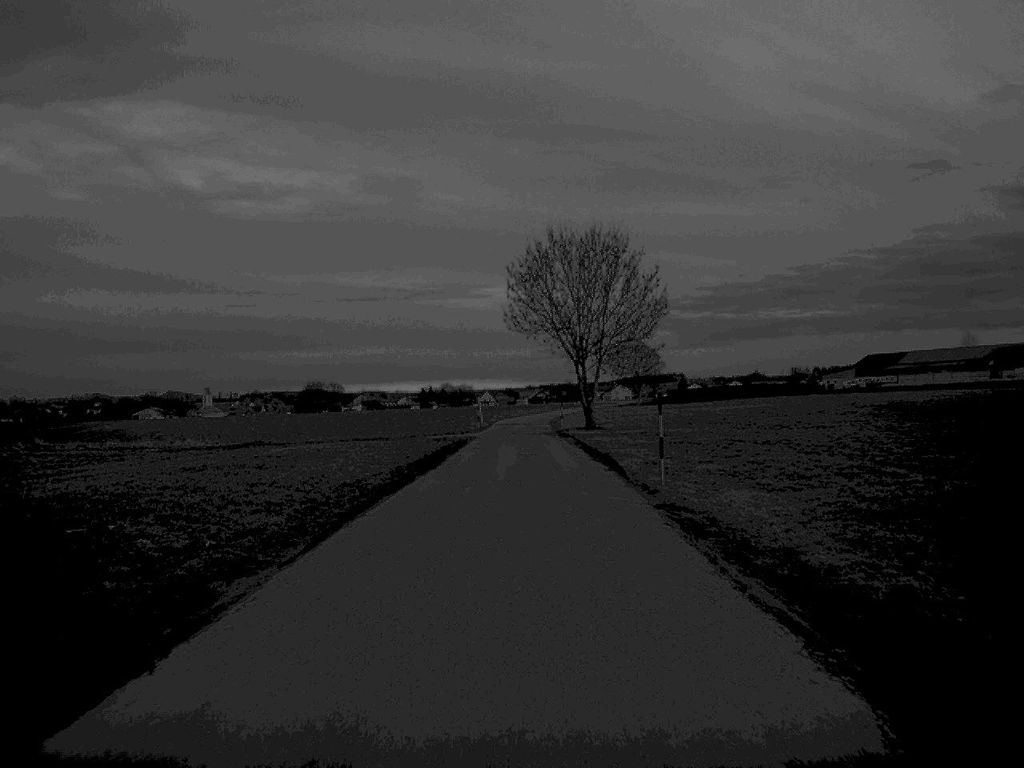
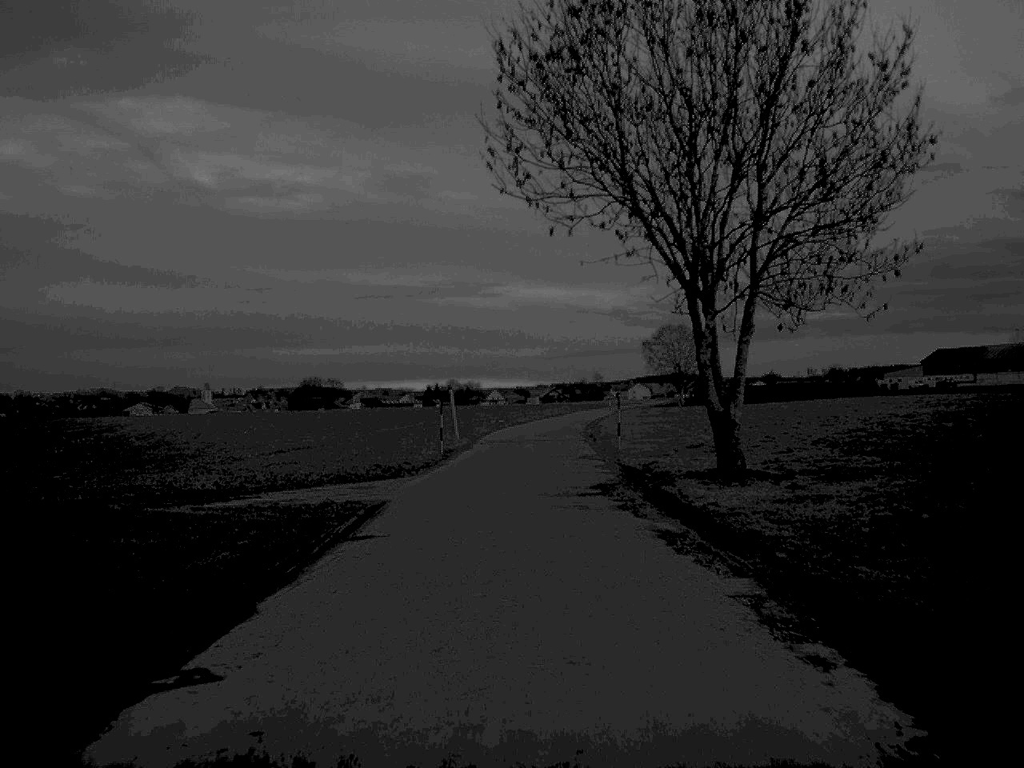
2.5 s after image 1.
(-0.2, +44.0) m; 0°
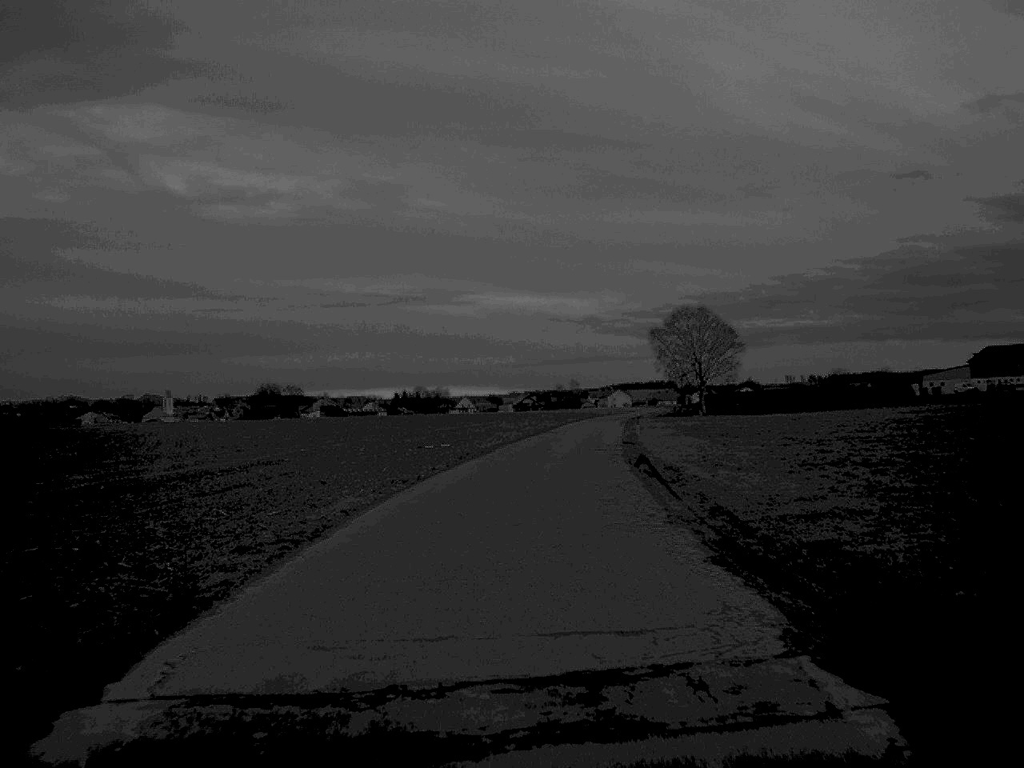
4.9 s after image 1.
(+0.3, +42.1) m; +1°
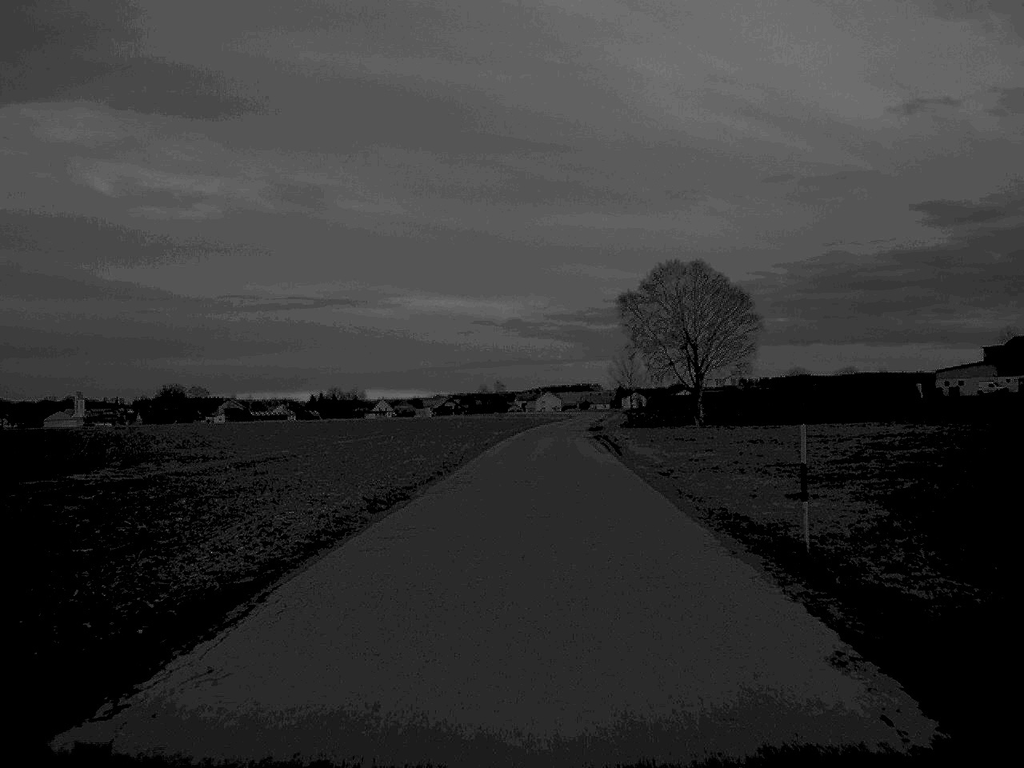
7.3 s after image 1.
(+1.3, +43.6) m; +3°
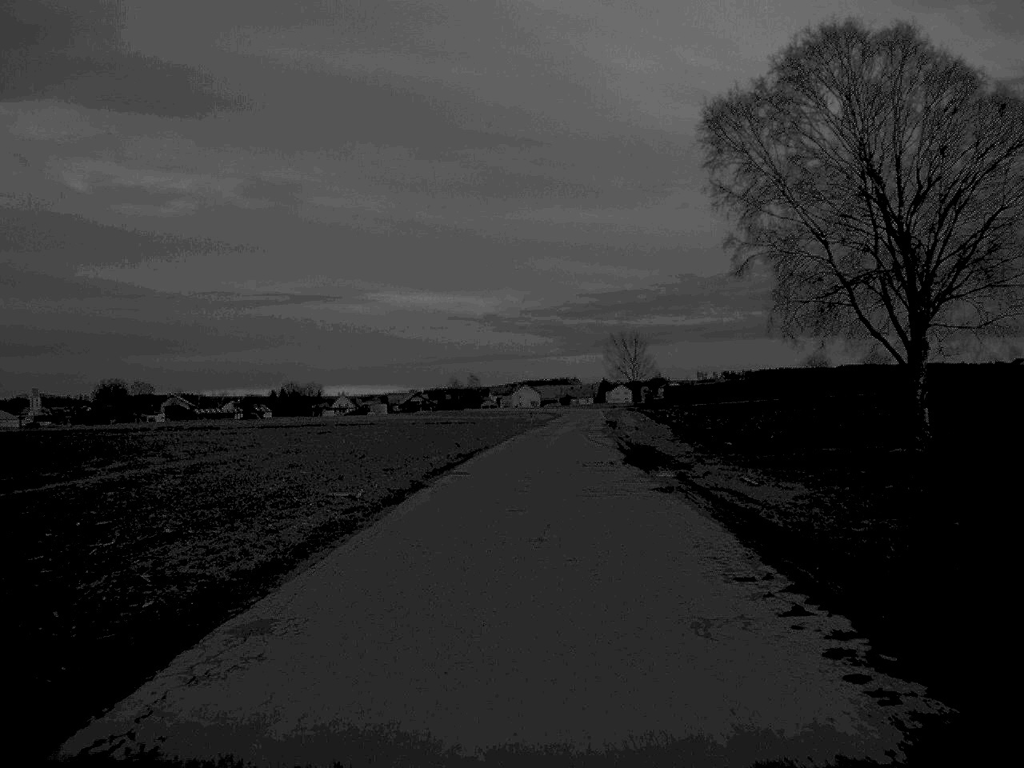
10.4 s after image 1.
(+1.0, +52.7) m; +1°
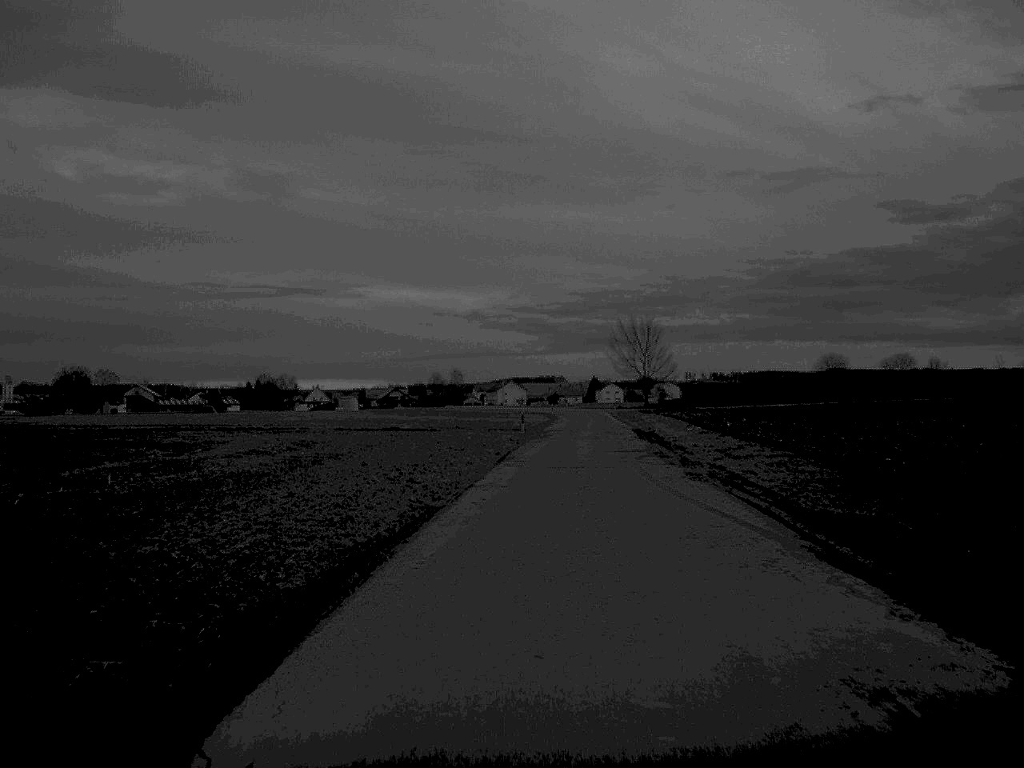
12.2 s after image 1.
(-0.1, +29.5) m; +1°
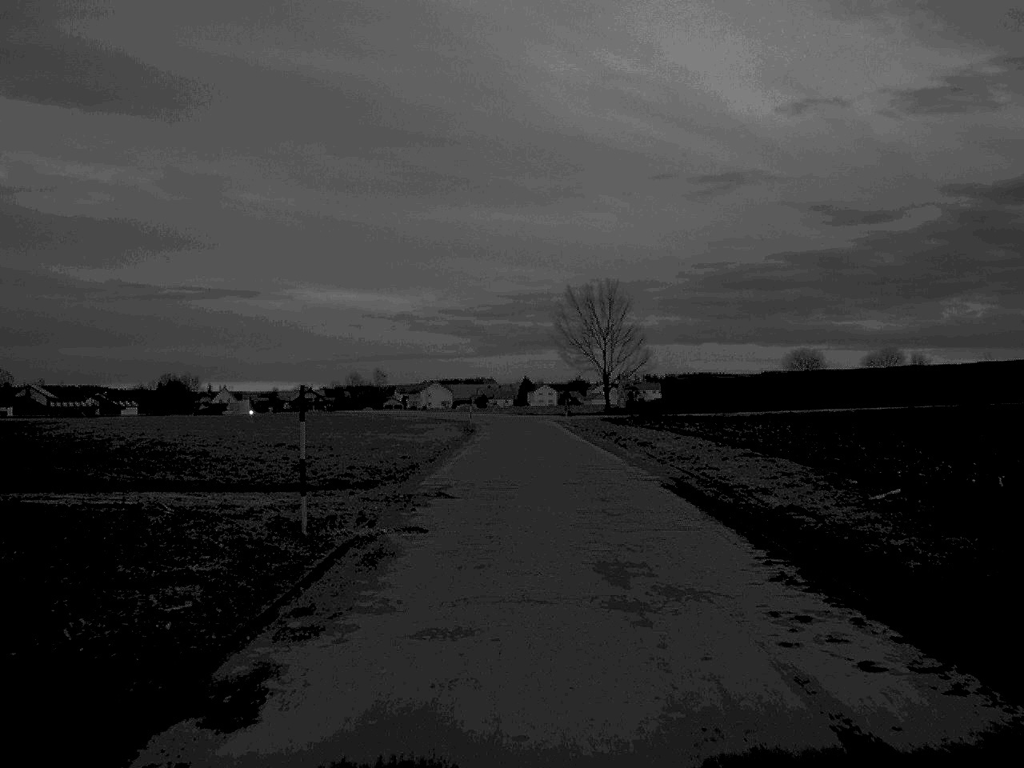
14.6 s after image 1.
(+1.5, +40.3) m; +3°
